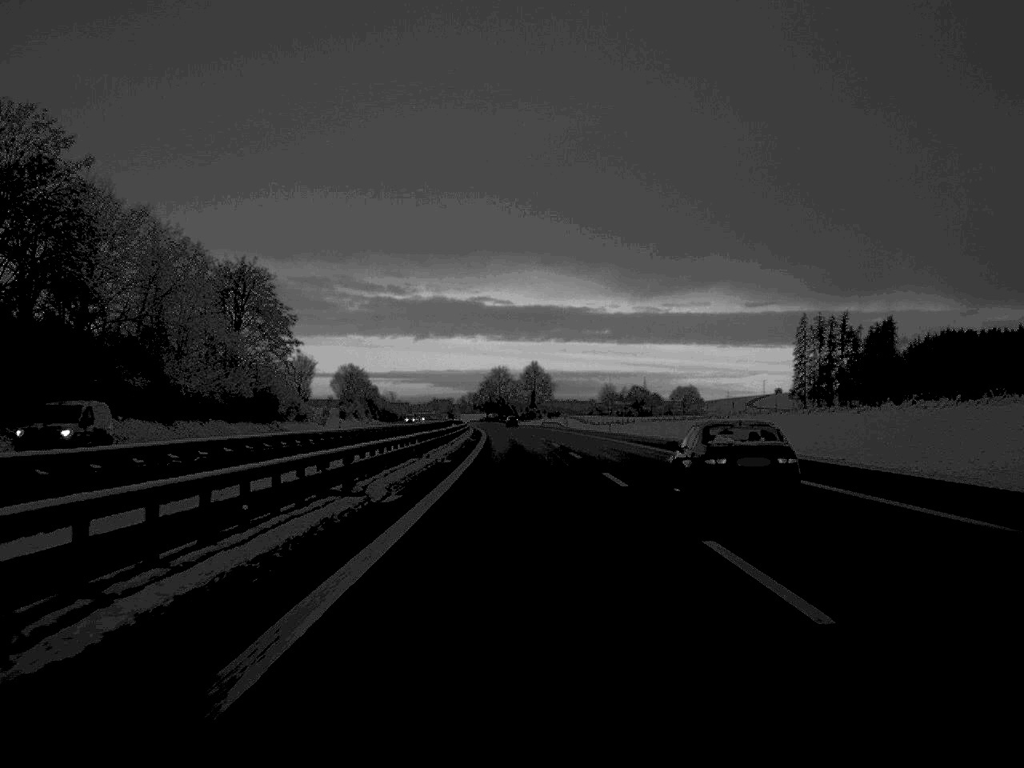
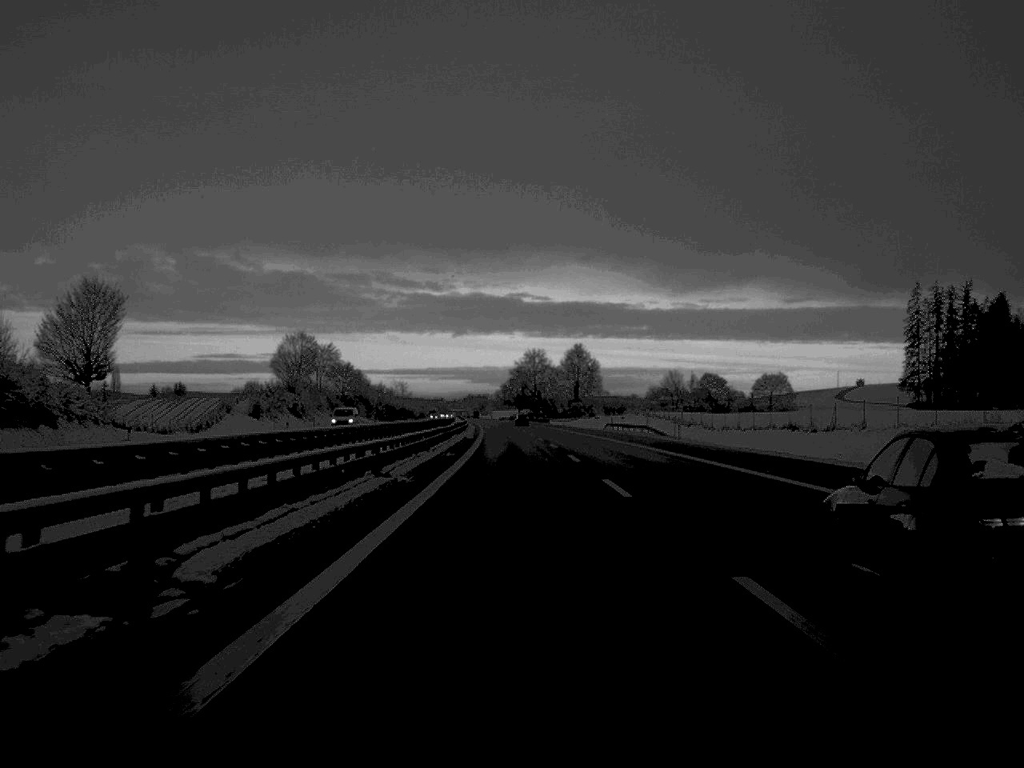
(-1.3, +93.3) m; -2°
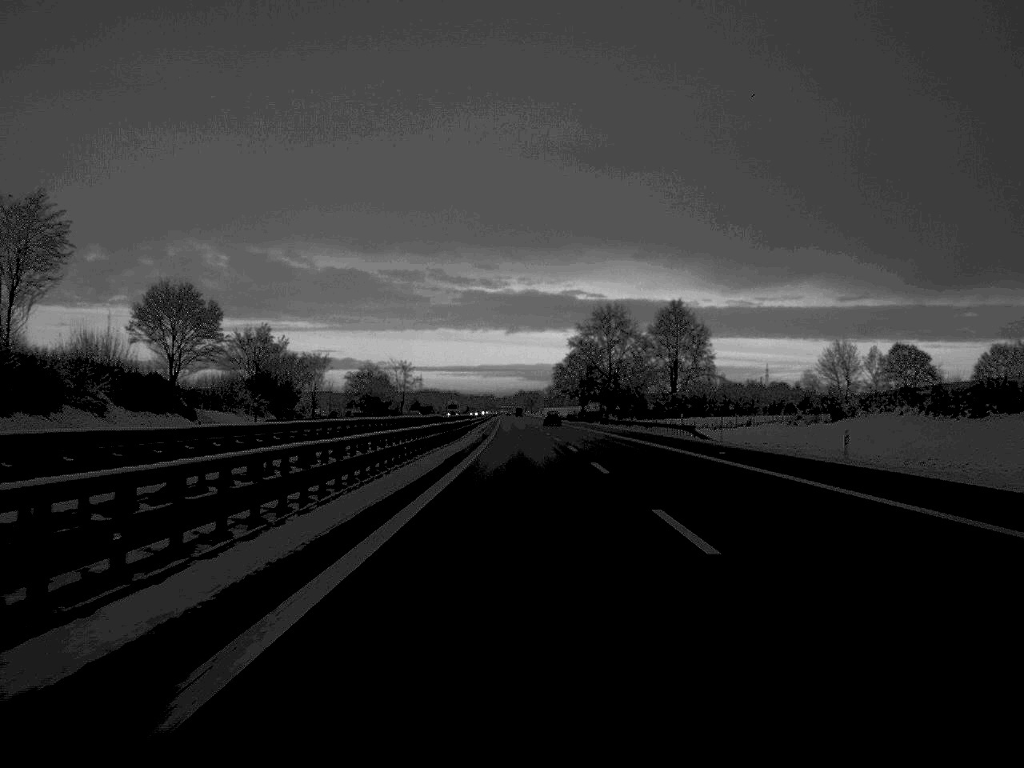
(-3.0, +135.7) m; -2°
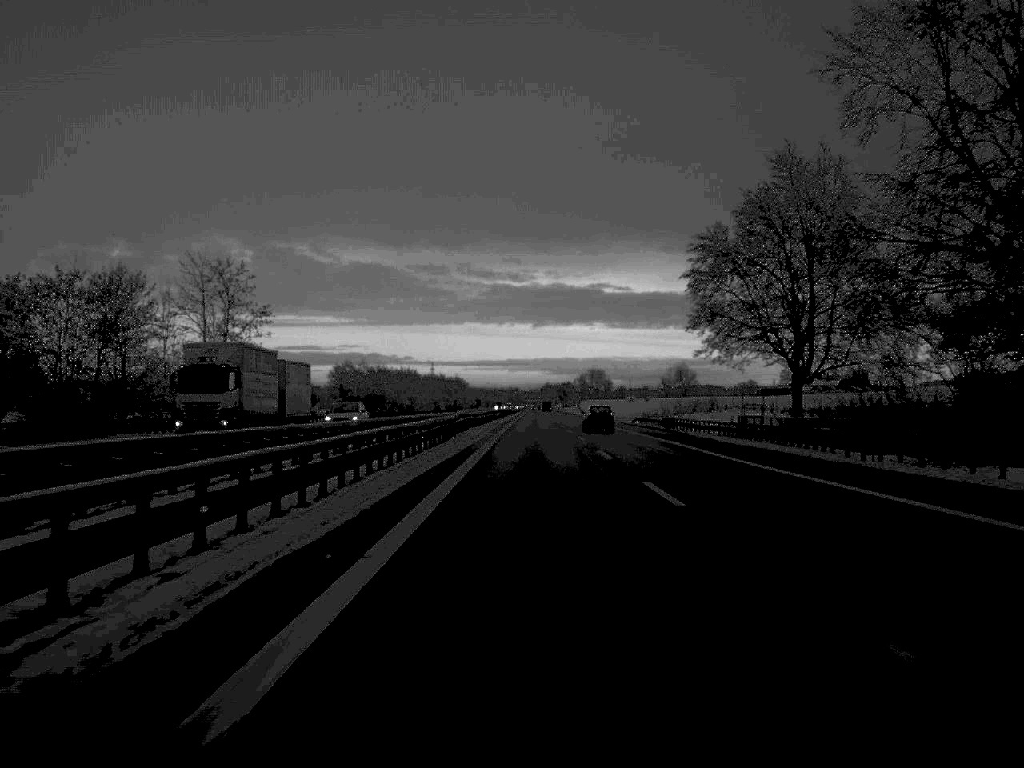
(-2.2, +173.4) m; -1°
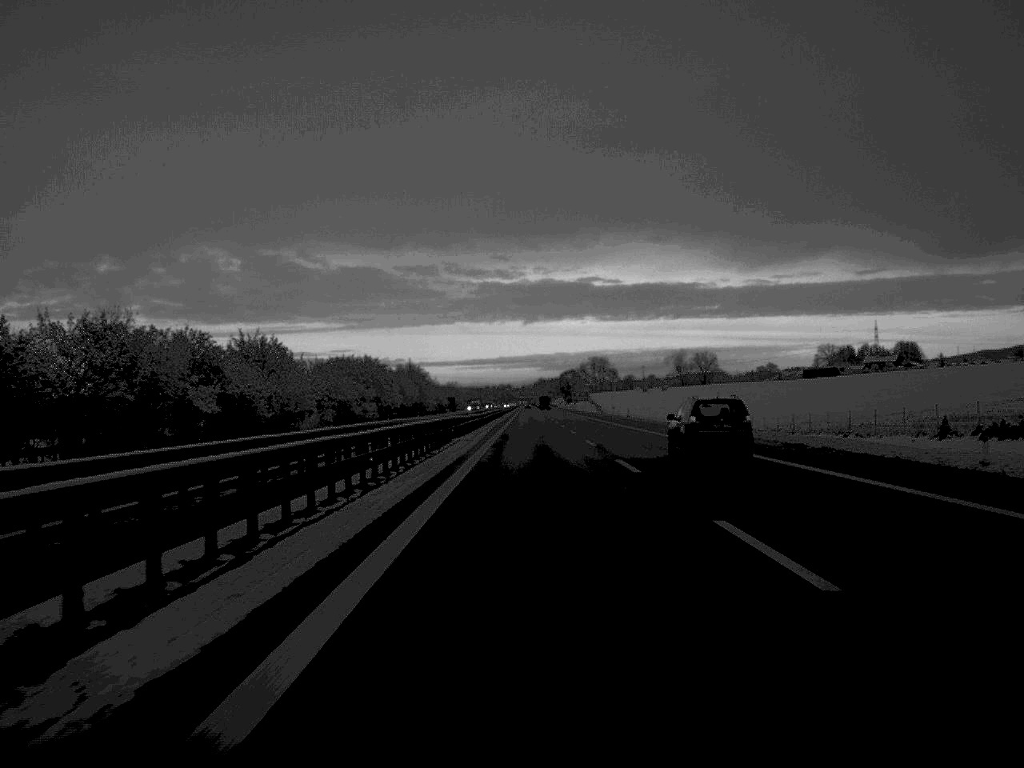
(+0.4, +135.1) m; 0°
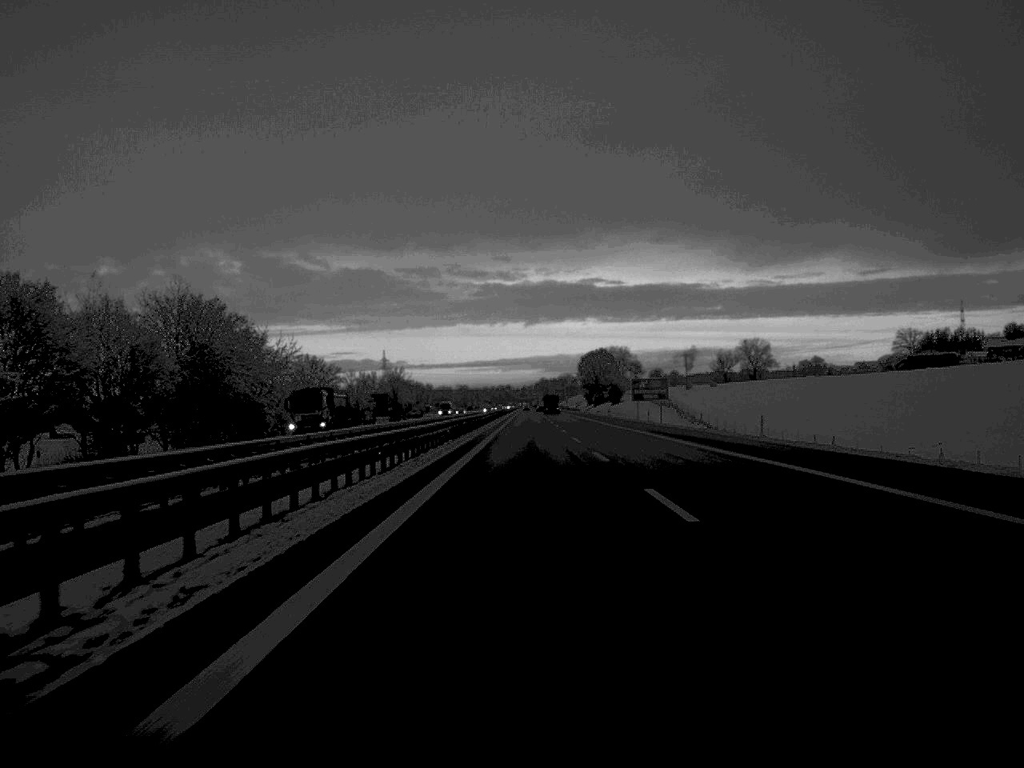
(+0.2, +172.8) m; 0°
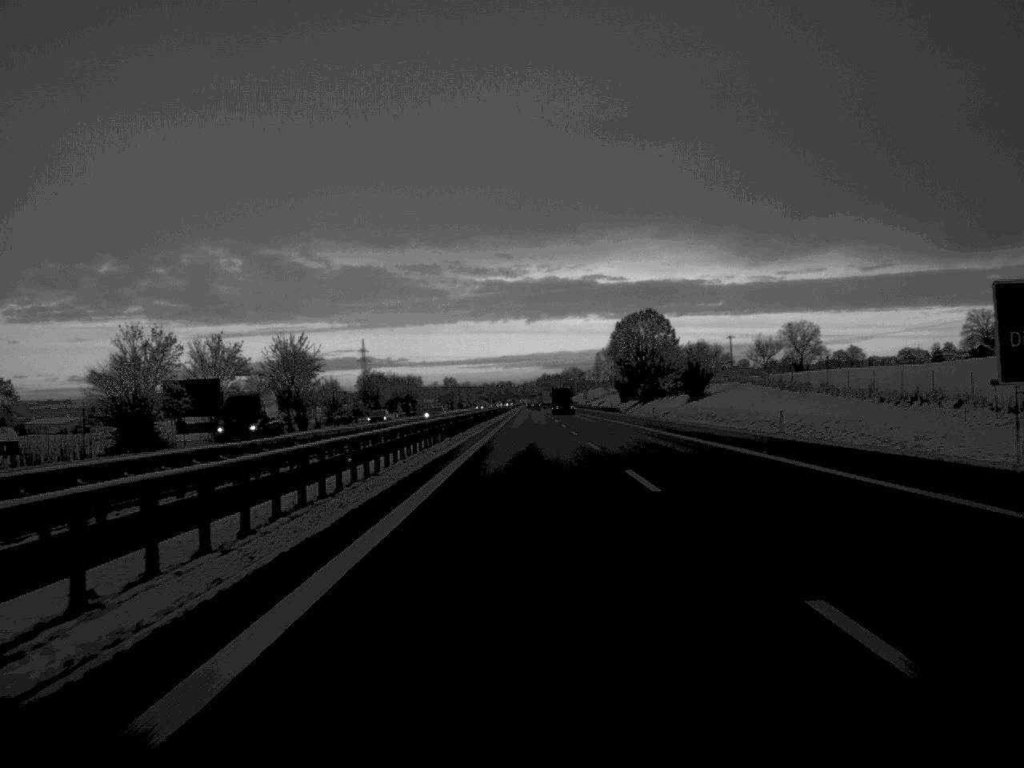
(0.0, +102.7) m; 0°
